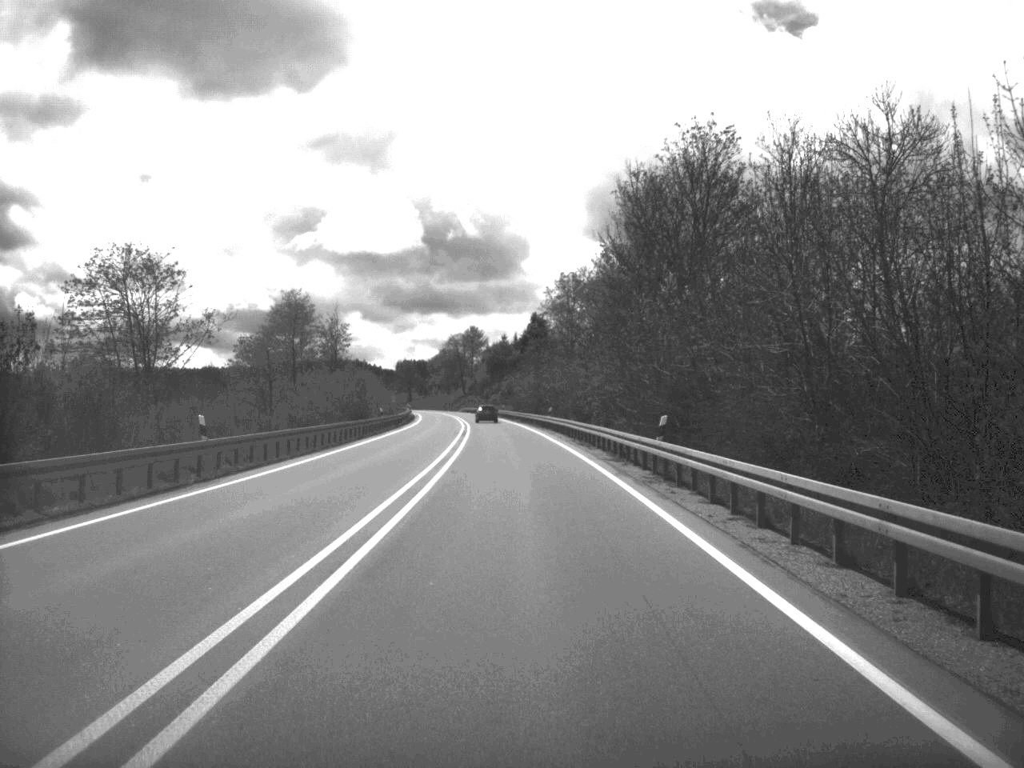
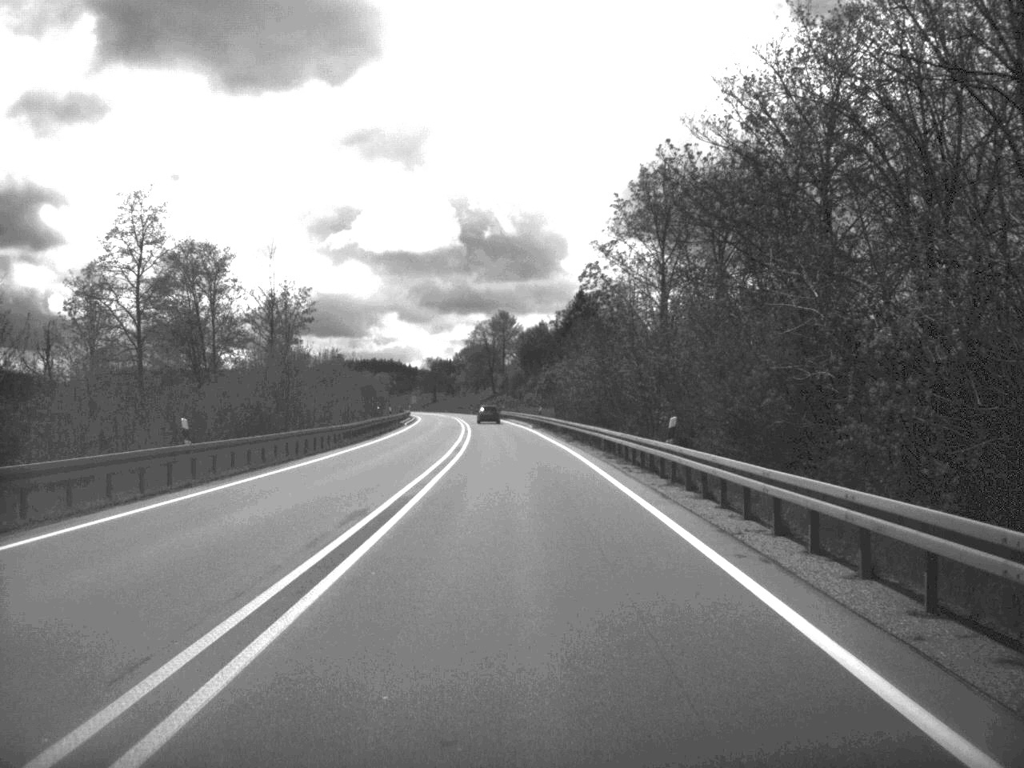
(-0.8, +50.1) m; -2°
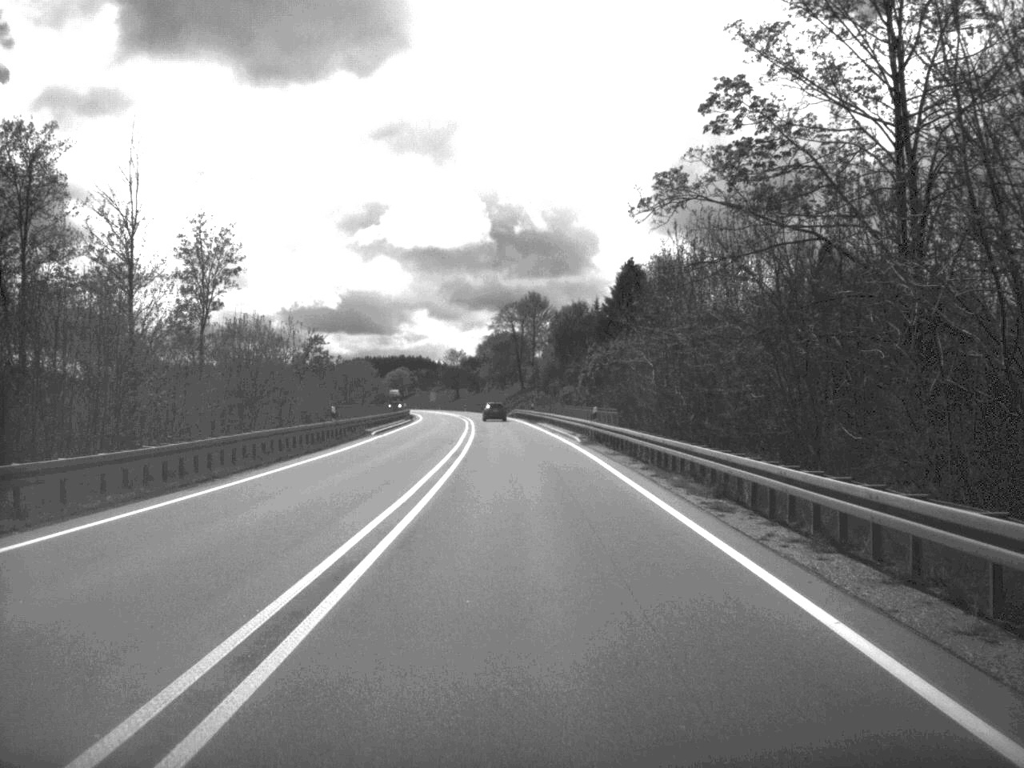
(-0.5, +35.8) m; -1°
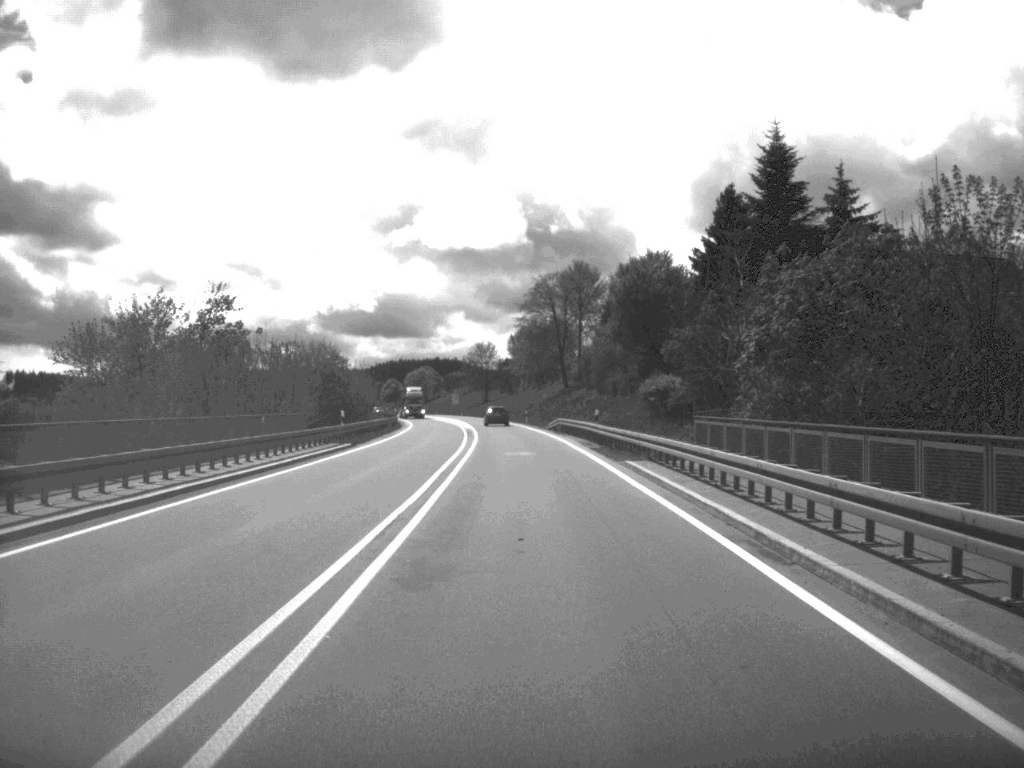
(-0.8, +49.7) m; -2°
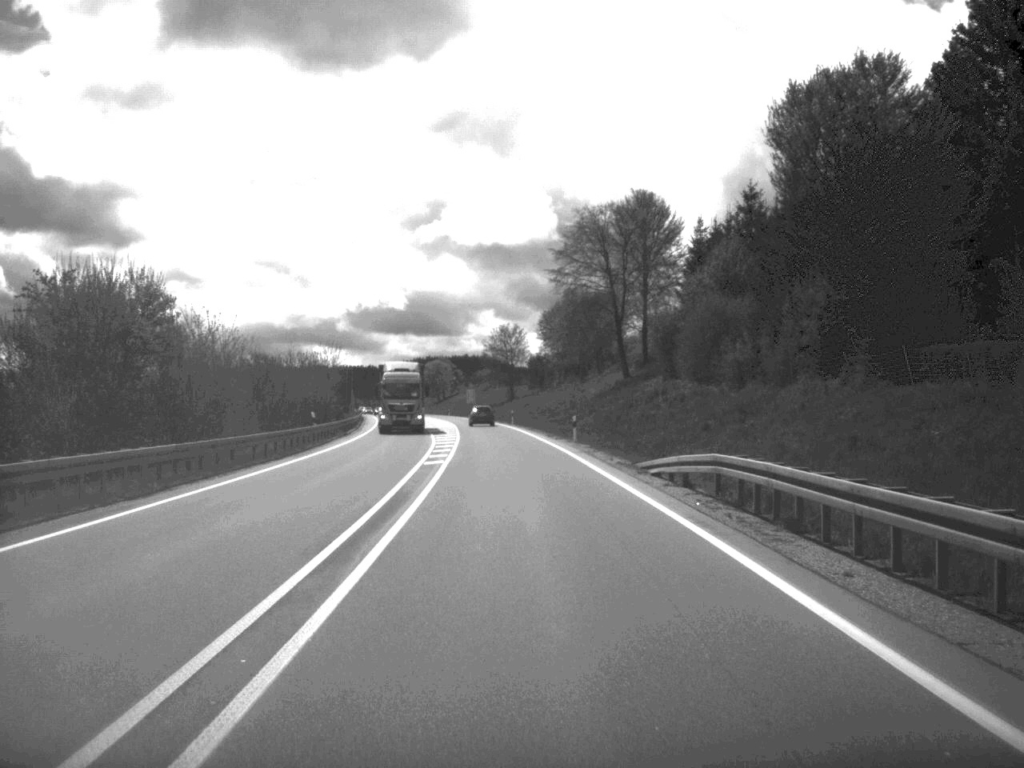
(-0.7, +52.1) m; -2°
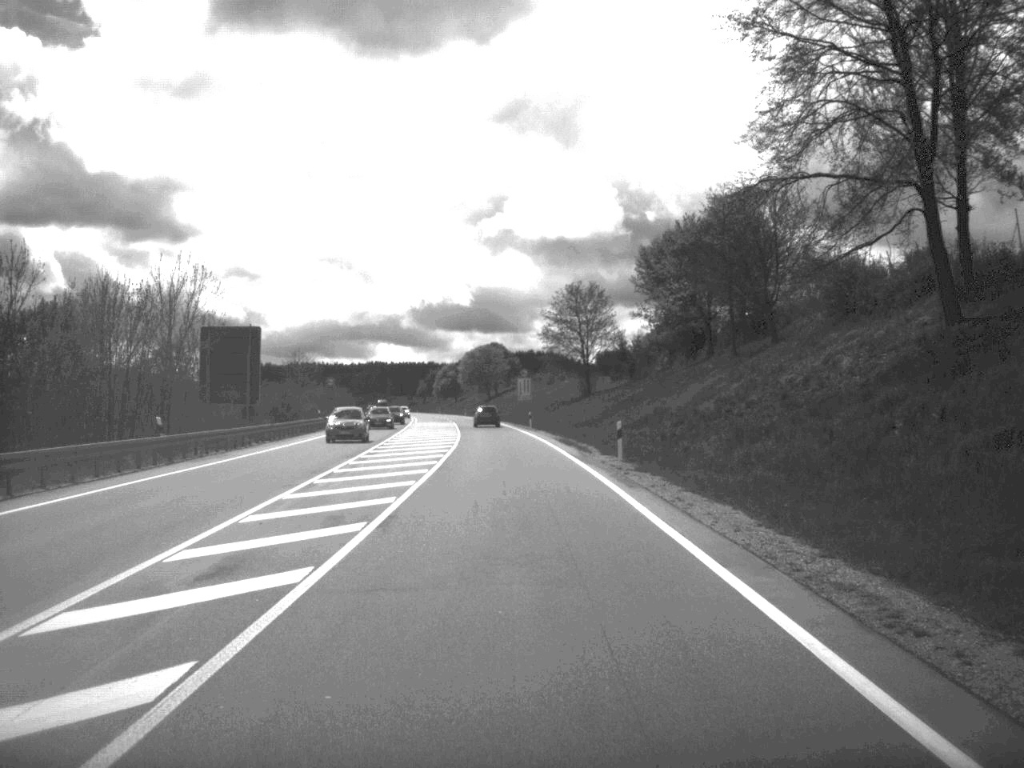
(-1.9, +67.9) m; -3°
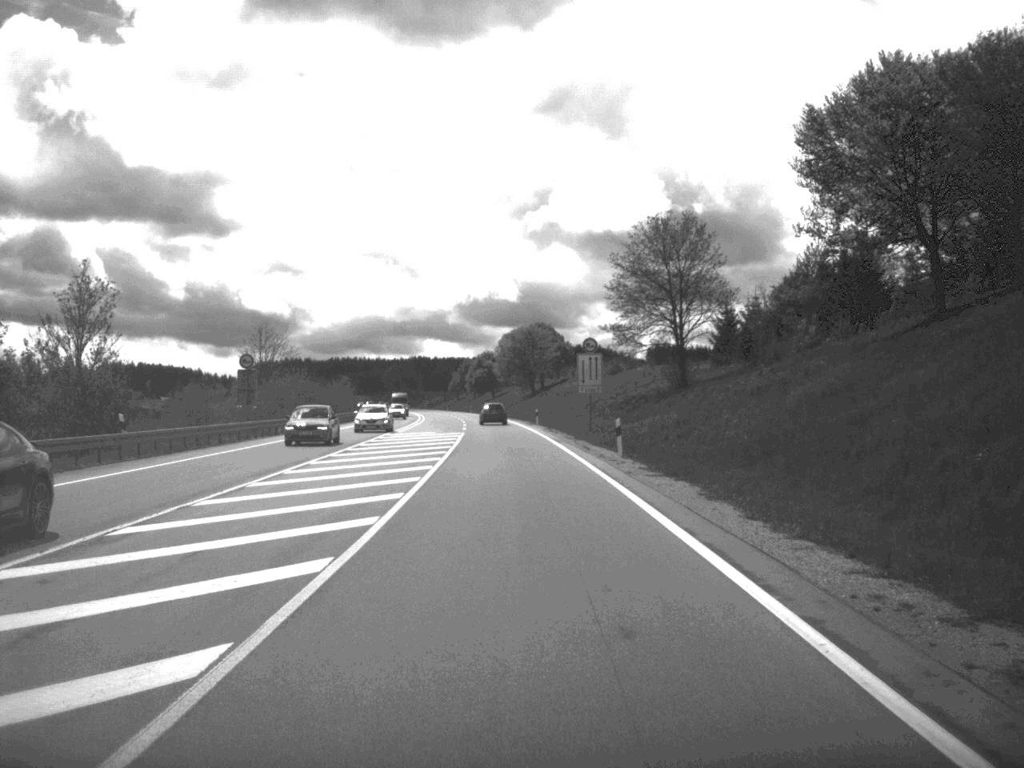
(-1.0, +48.8) m; -2°
